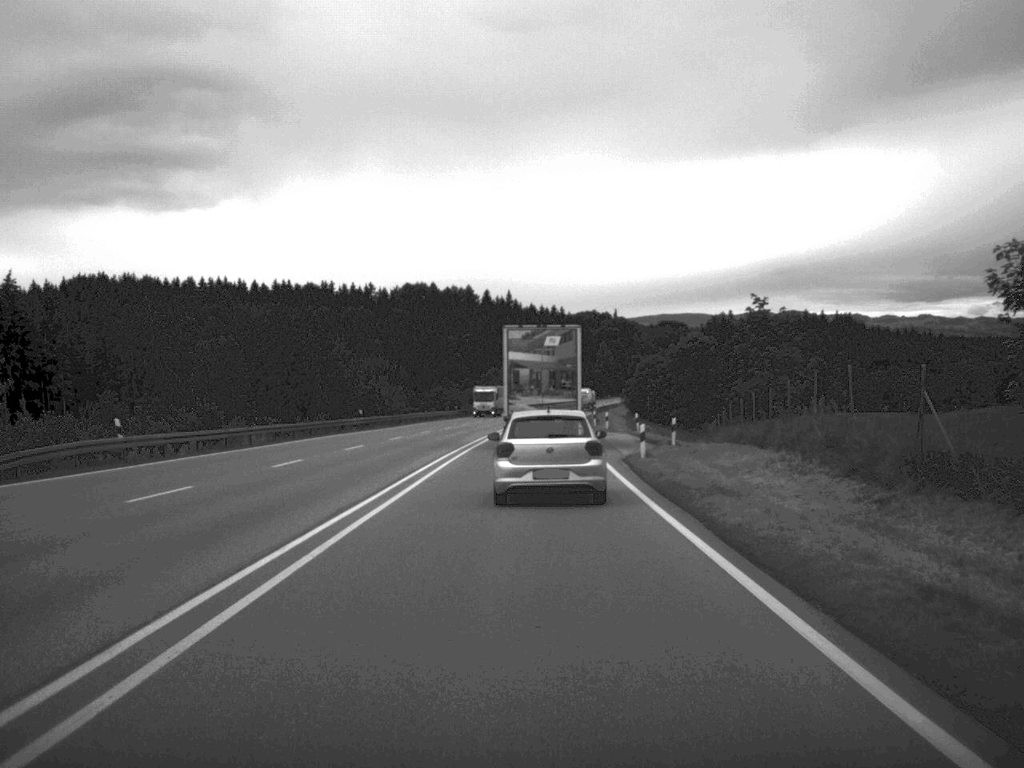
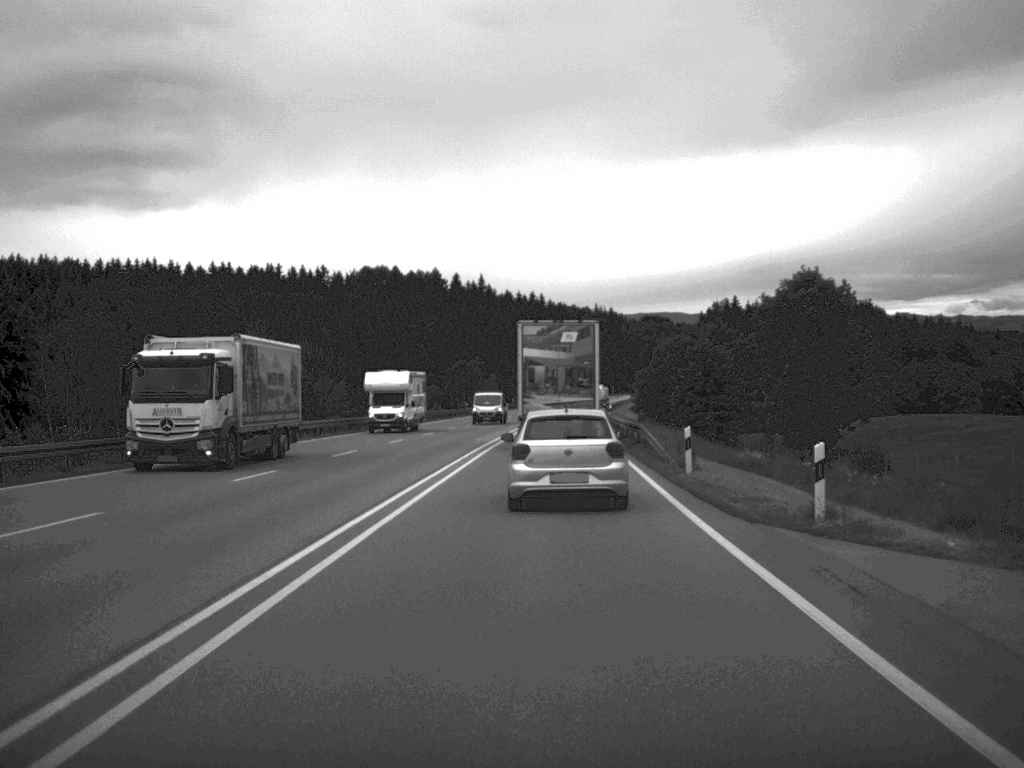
(+0.4, +53.2) m; +1°
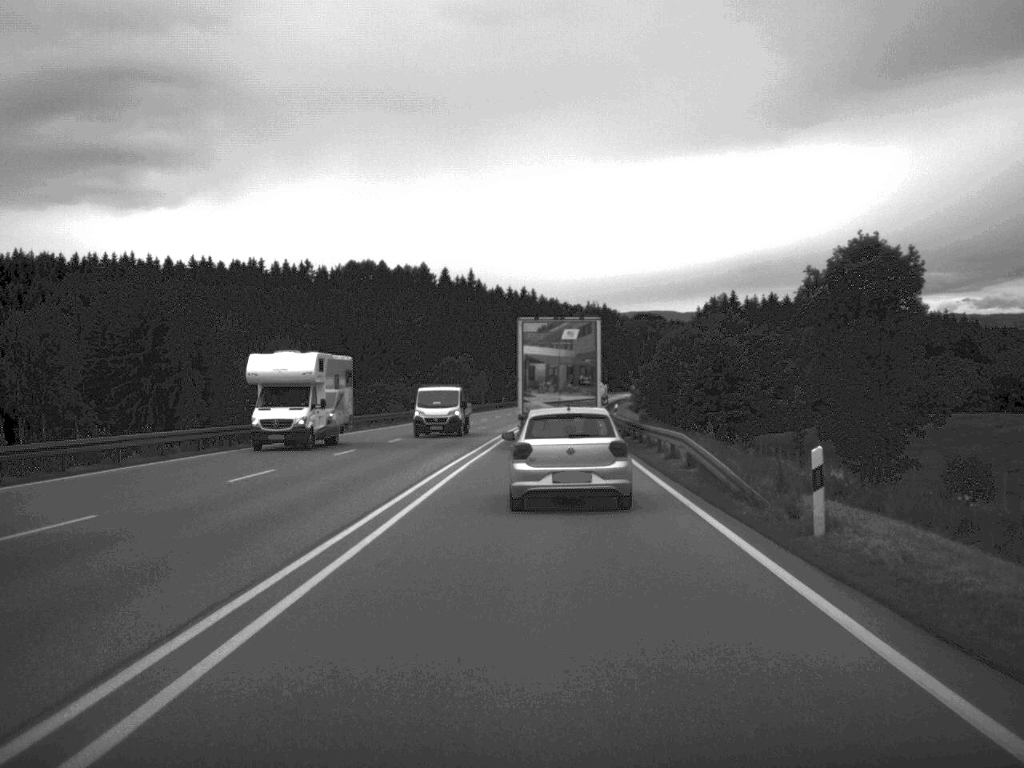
(0.0, +12.3) m; 0°
